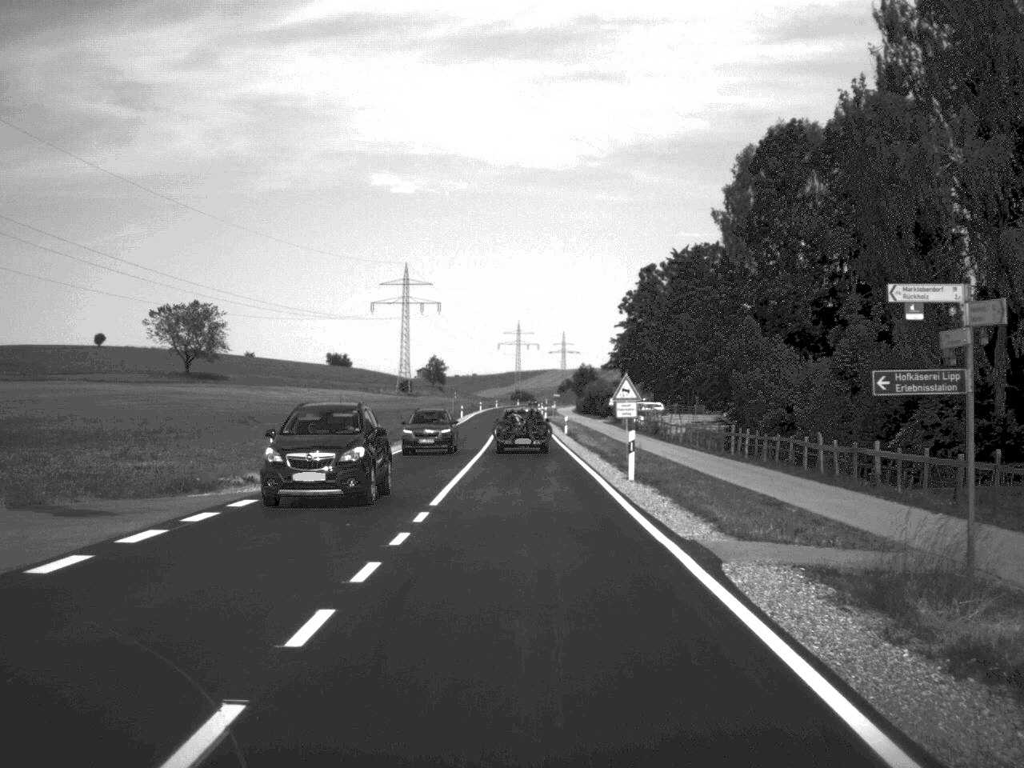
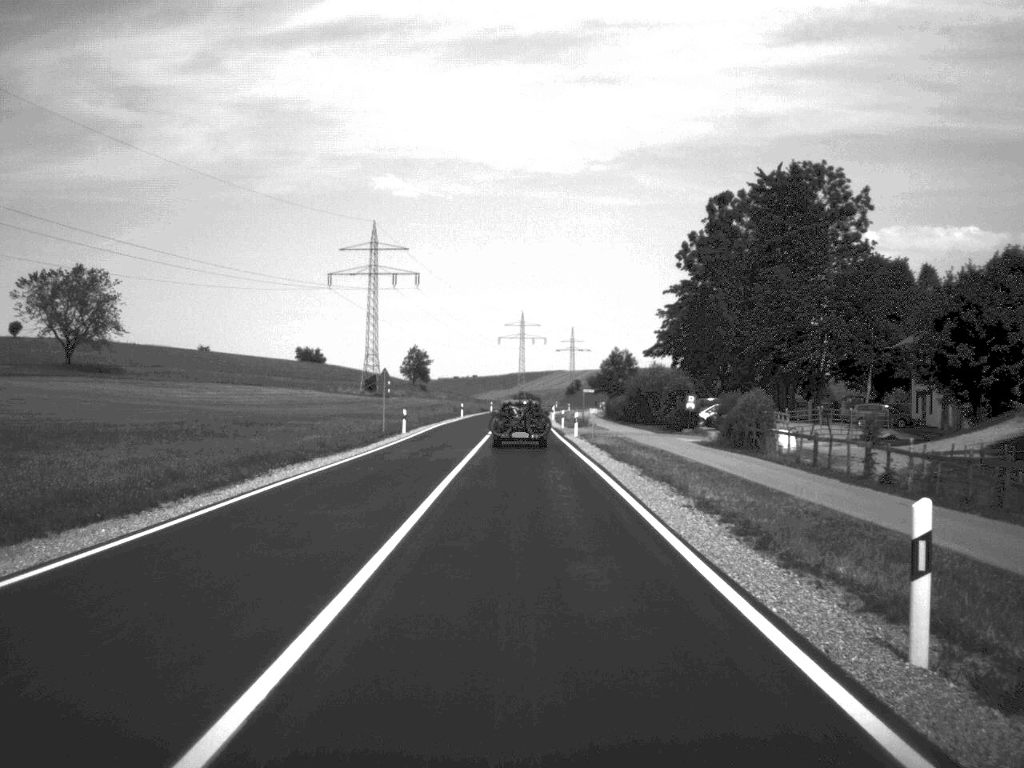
(-0.2, +59.3) m; 0°
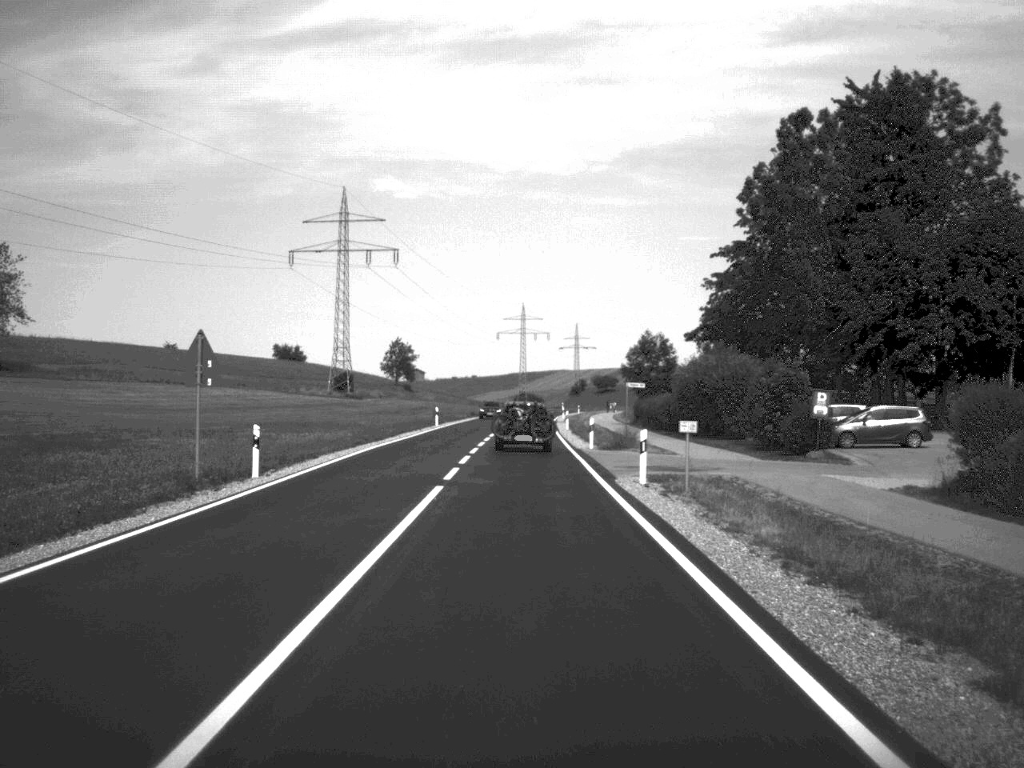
(0.0, +31.6) m; 0°
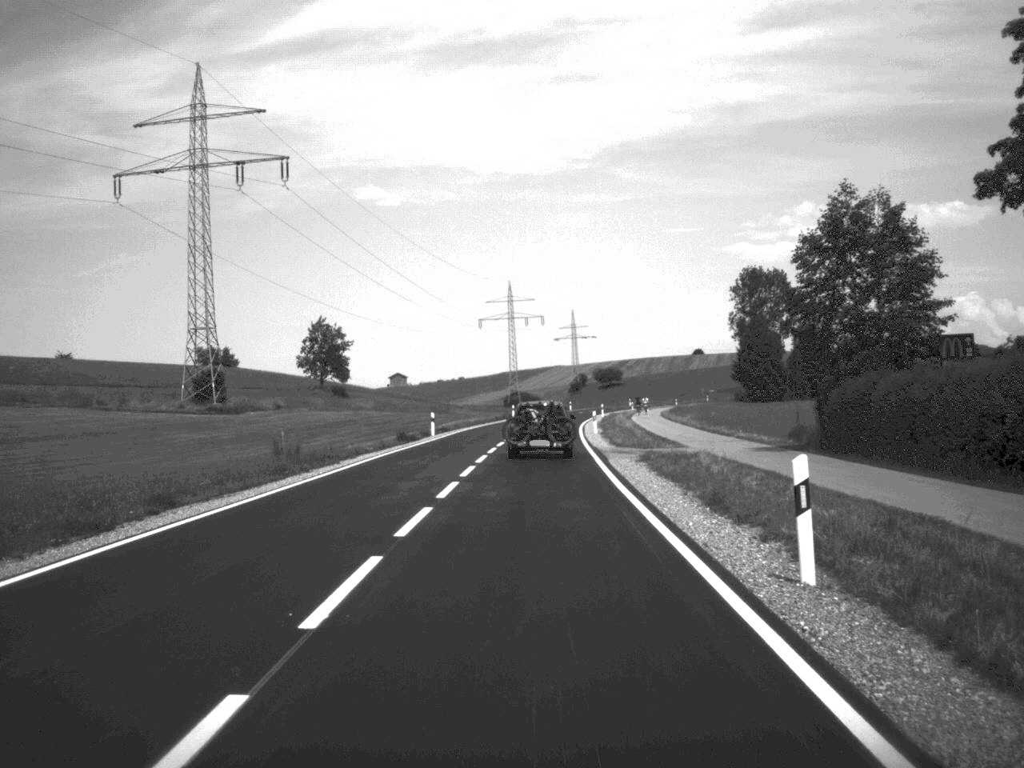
(+0.1, +63.4) m; 0°
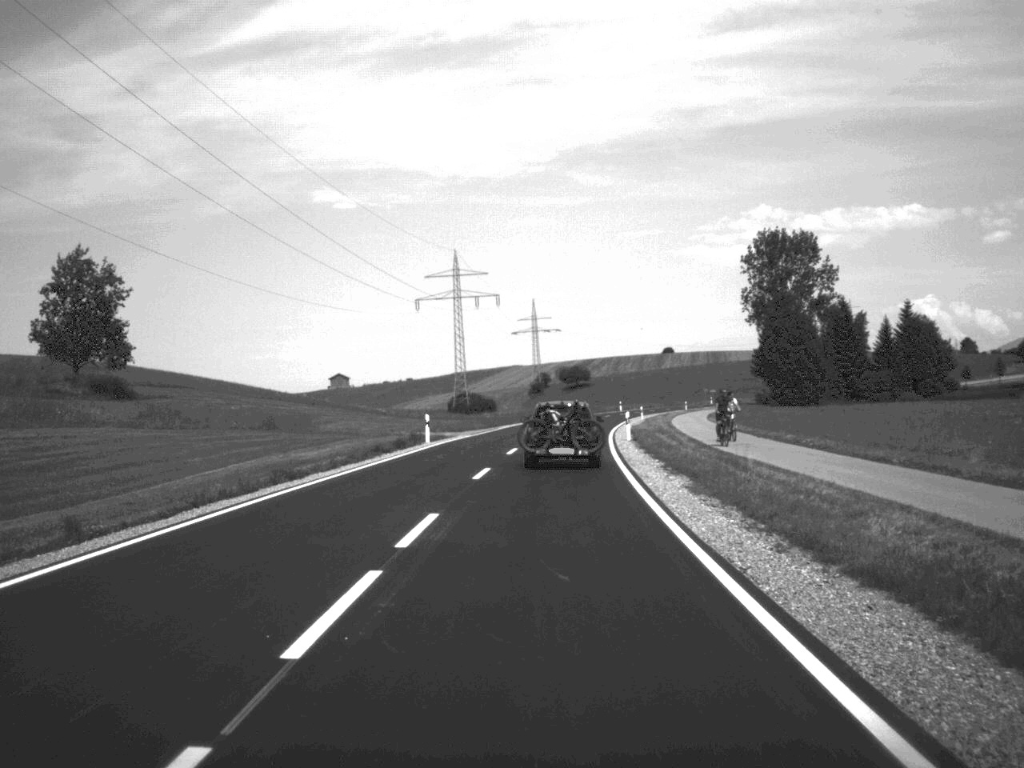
(+0.9, +60.0) m; +2°
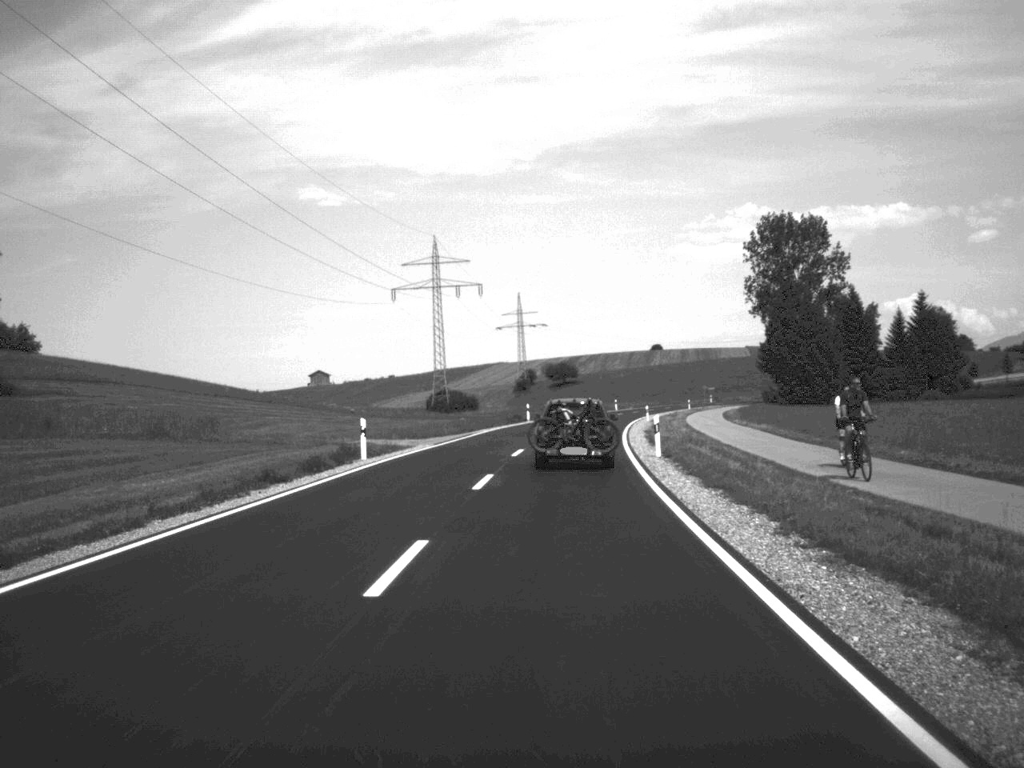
(+0.1, +15.3) m; +1°
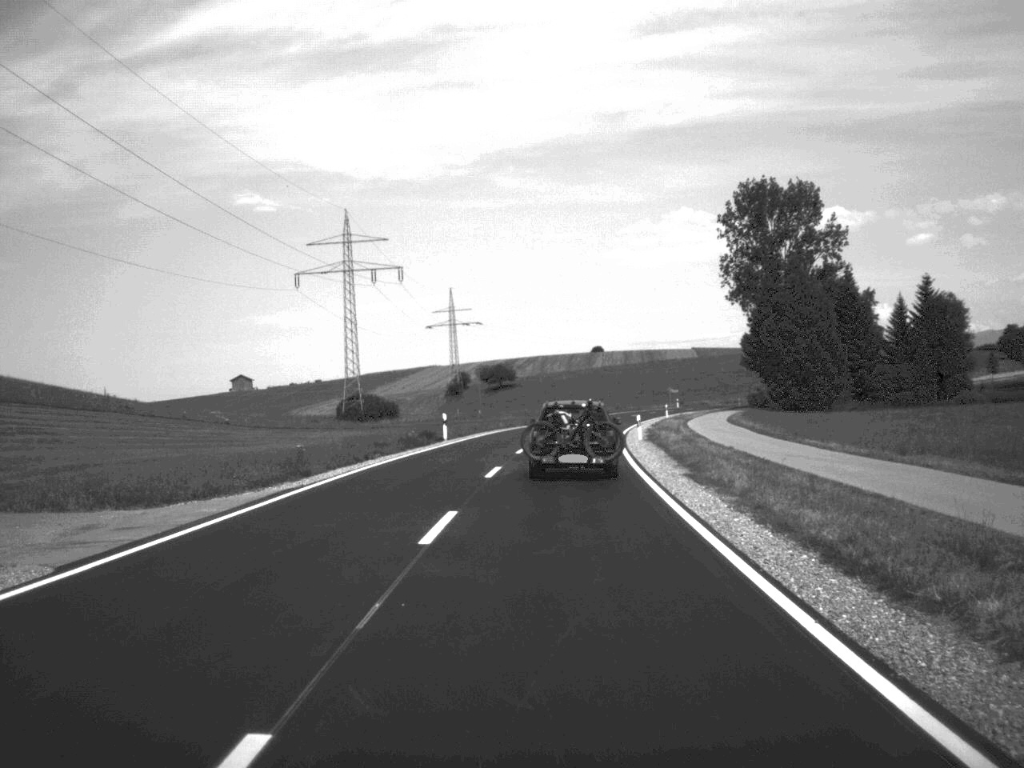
(+0.8, +31.6) m; +3°
